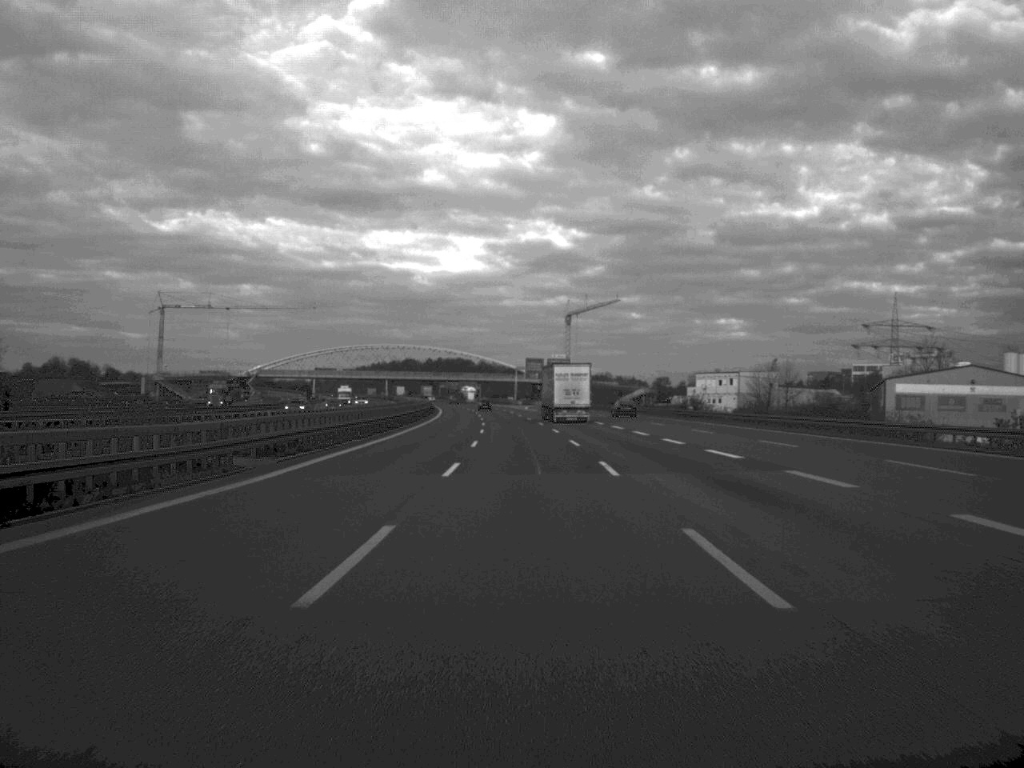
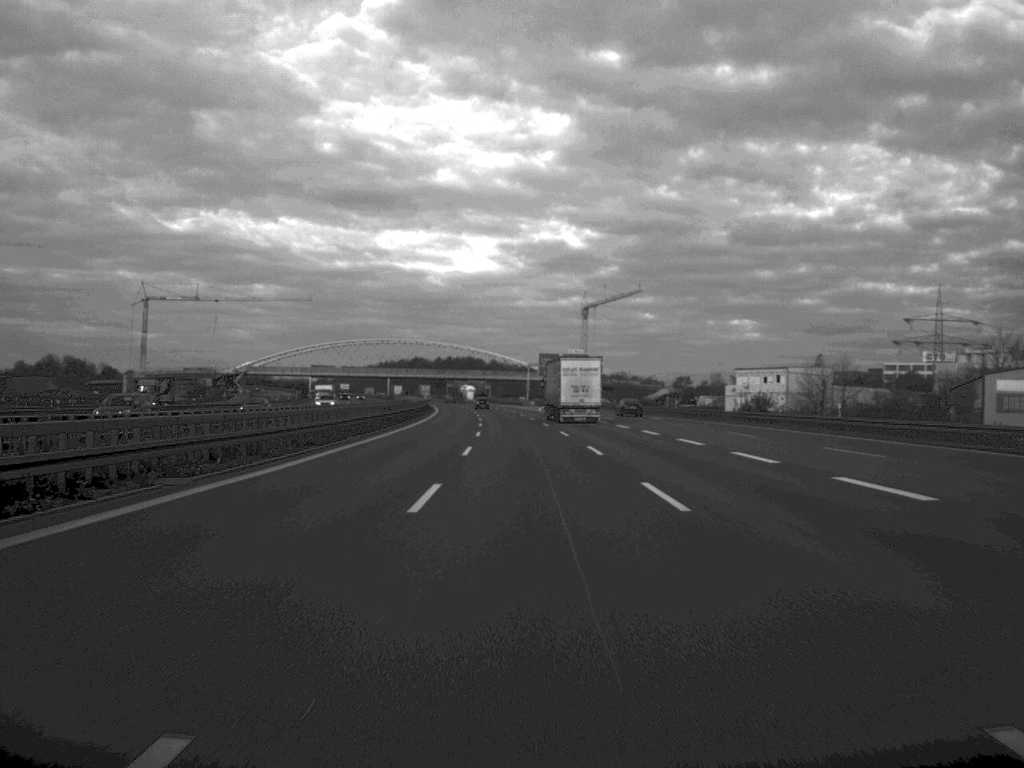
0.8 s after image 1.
(-0.1, +27.8) m; -1°
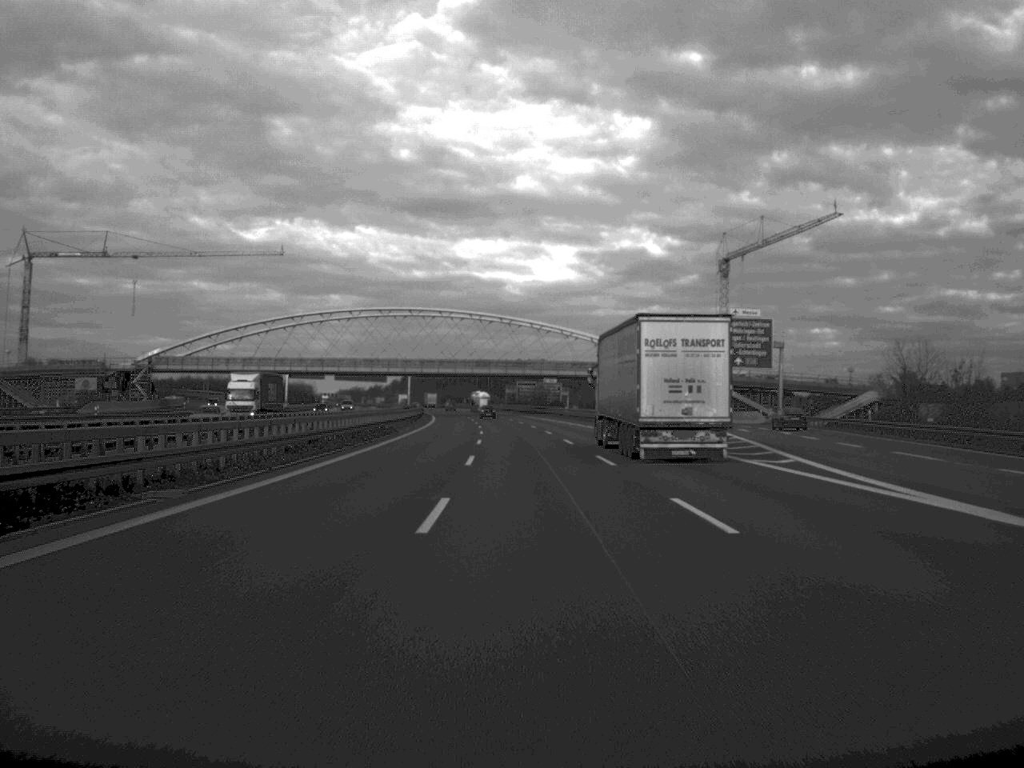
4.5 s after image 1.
(-3.8, +127.3) m; -3°
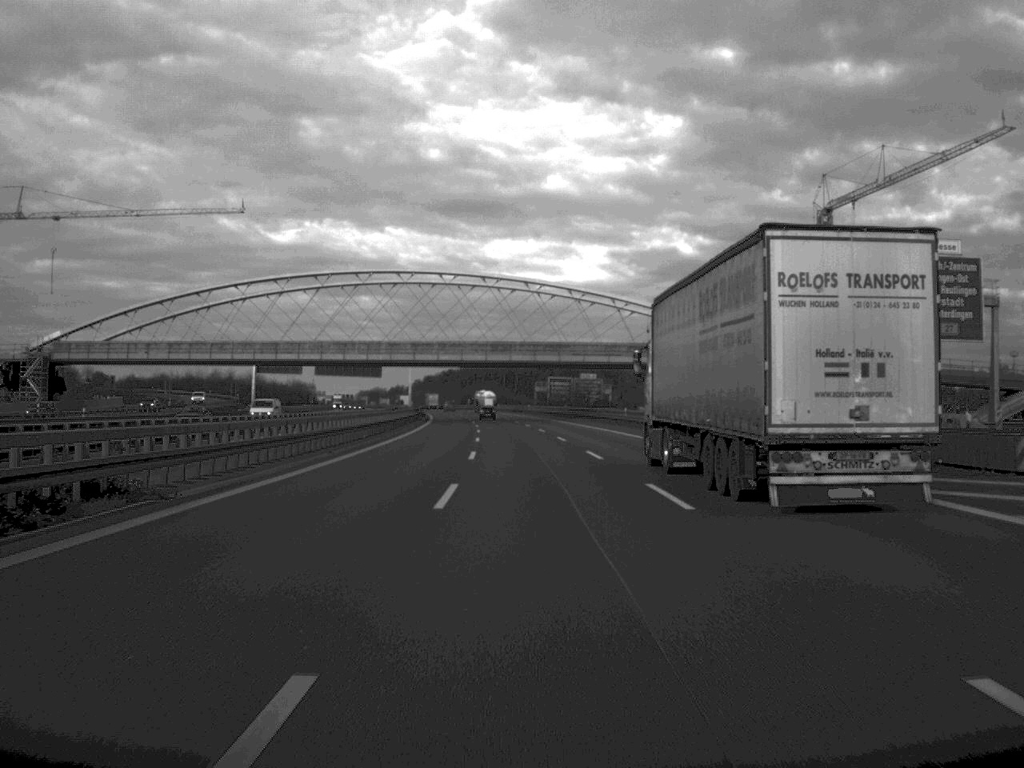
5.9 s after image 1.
(-0.6, +50.9) m; -1°
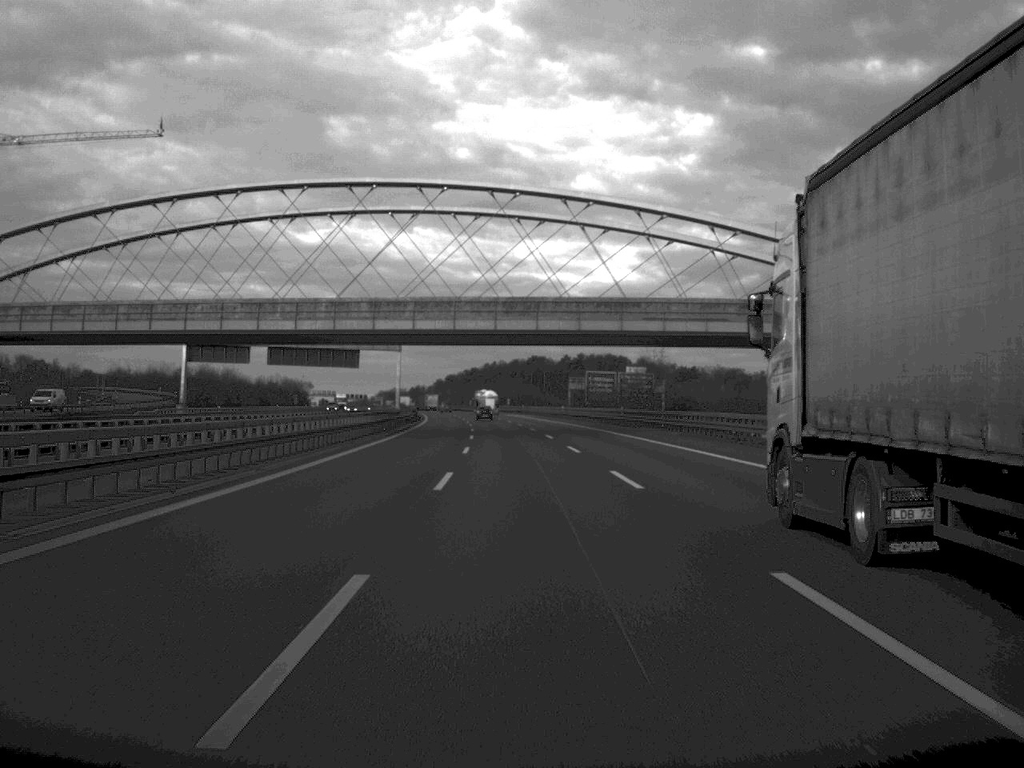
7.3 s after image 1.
(-0.5, +48.7) m; -1°
